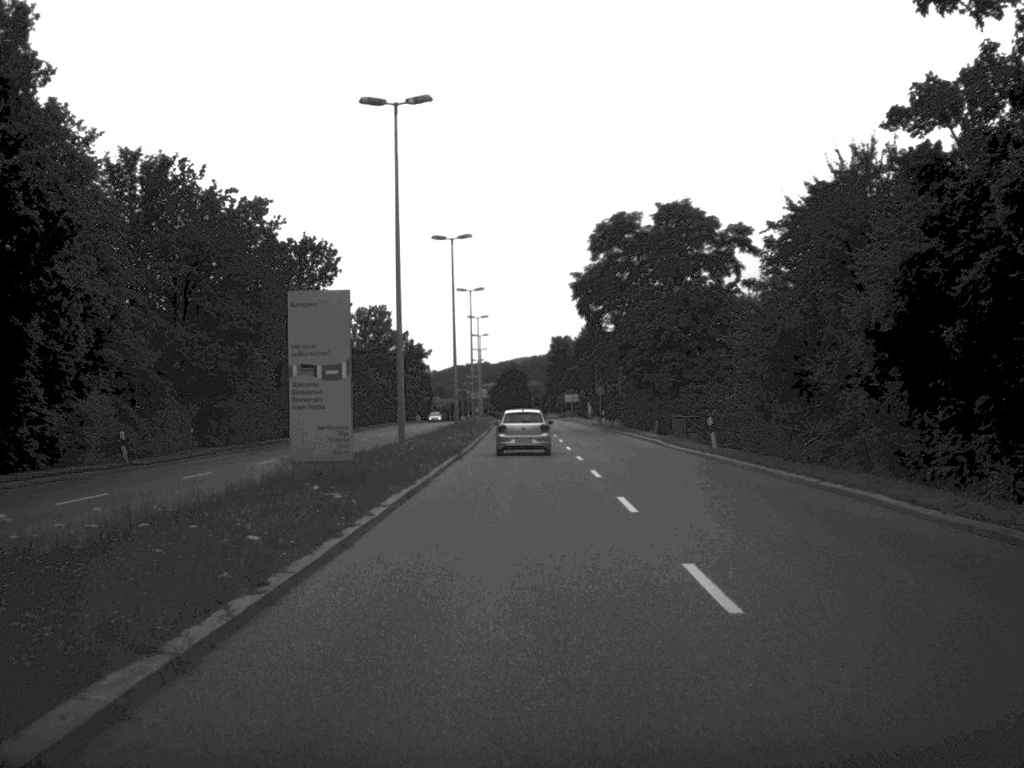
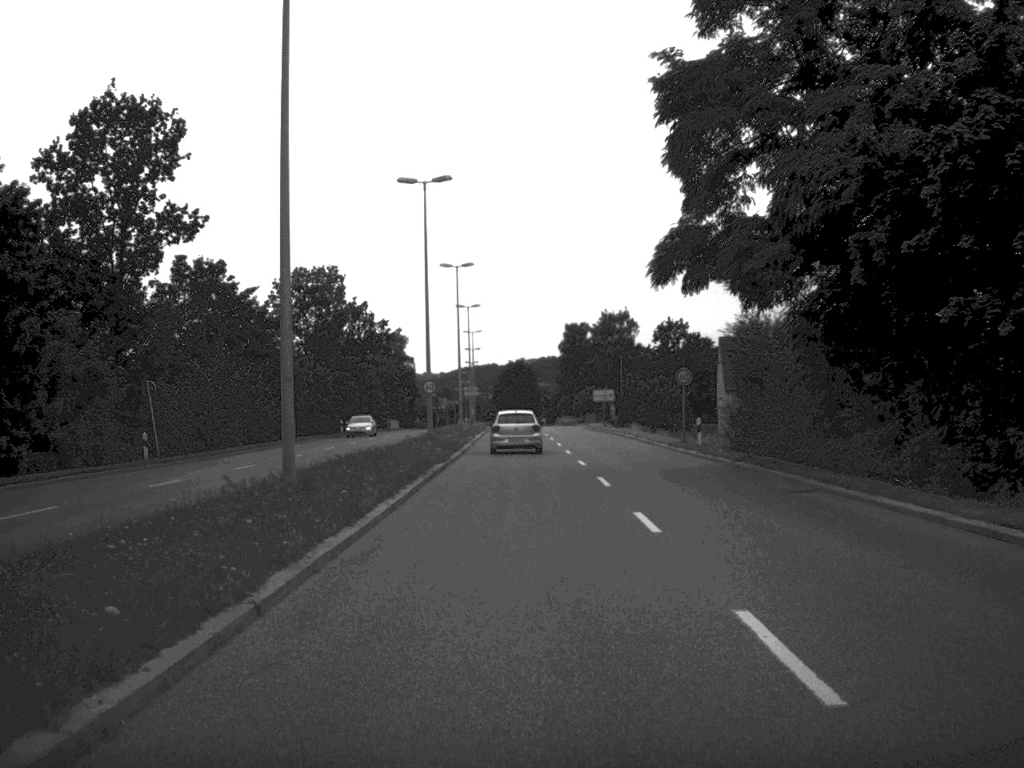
(-0.1, +46.9) m; -1°
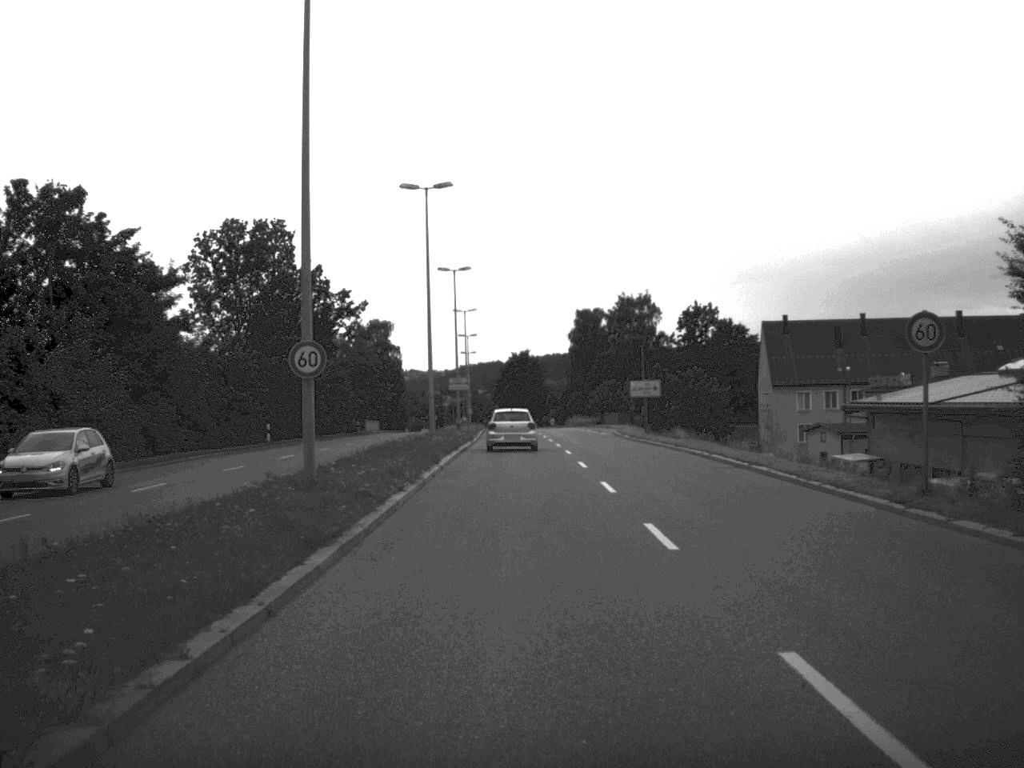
(-0.1, +27.9) m; 0°
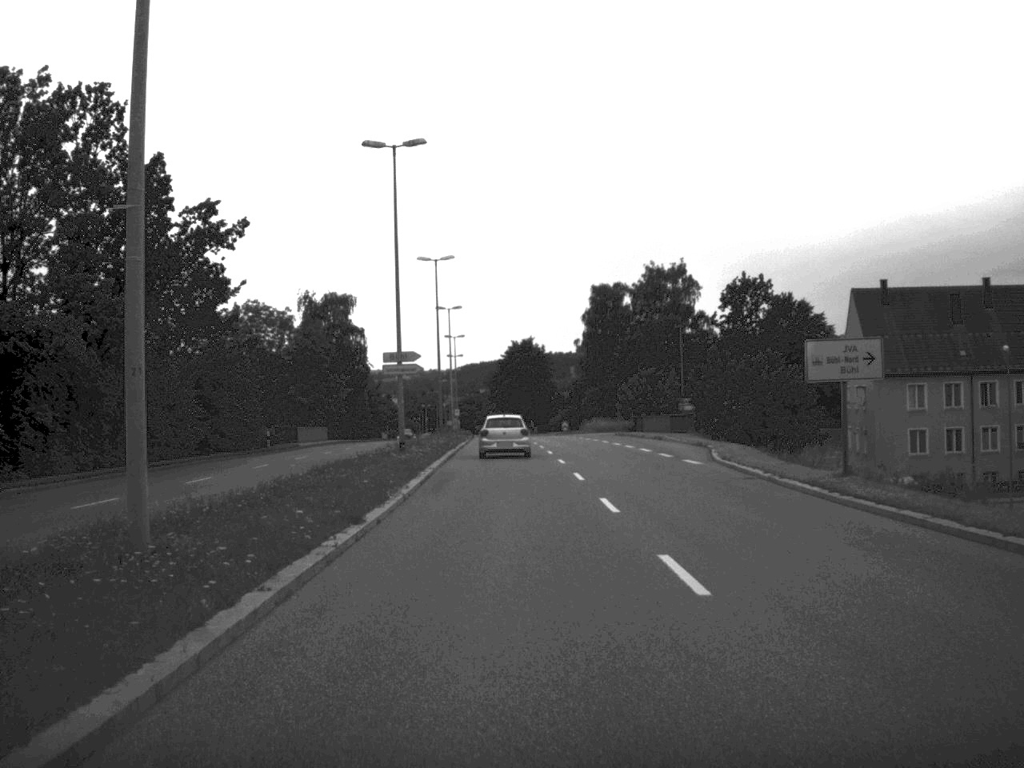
(-0.2, +38.6) m; 0°
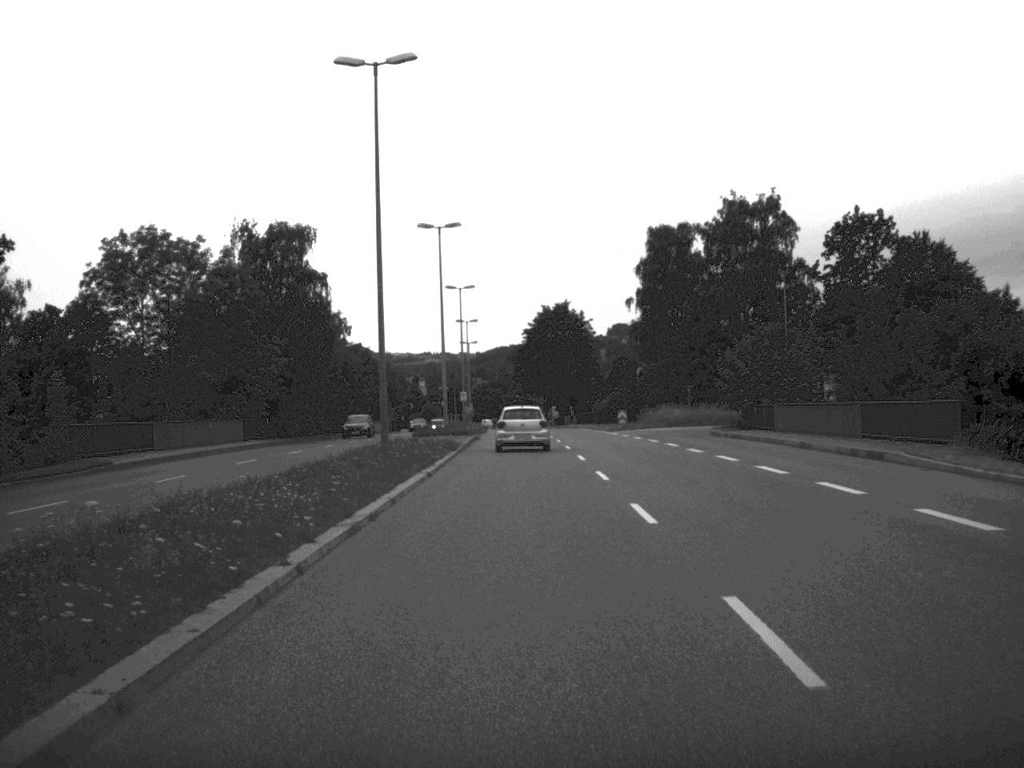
(-0.5, +39.0) m; -2°
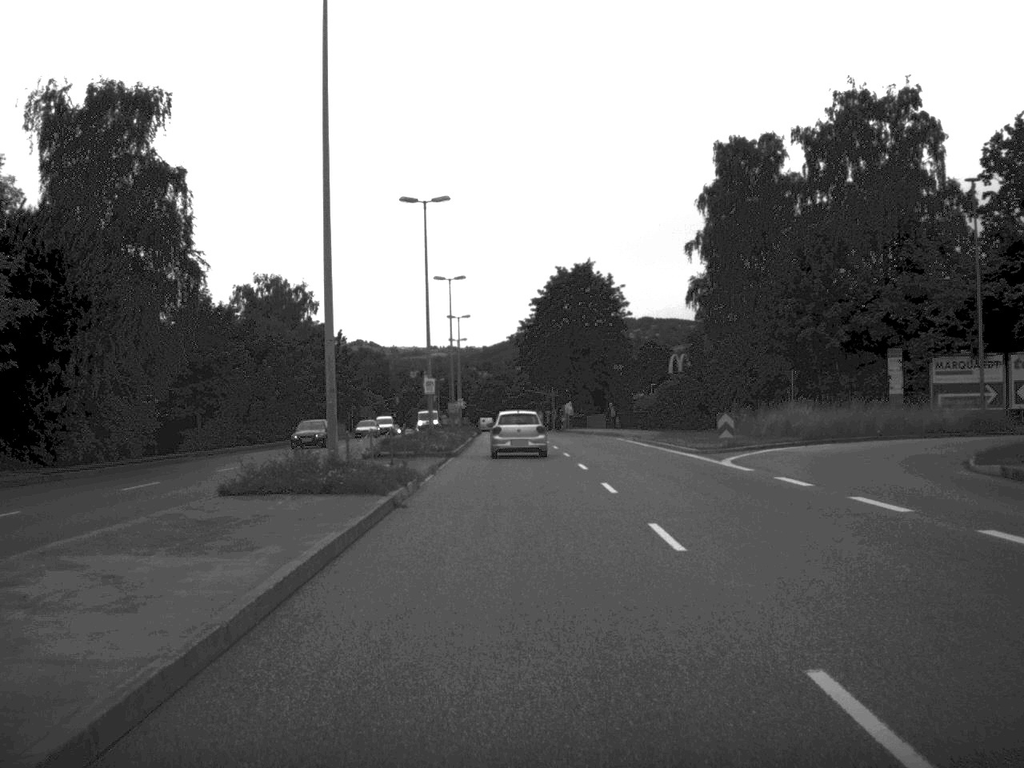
(-0.2, +37.6) m; 0°
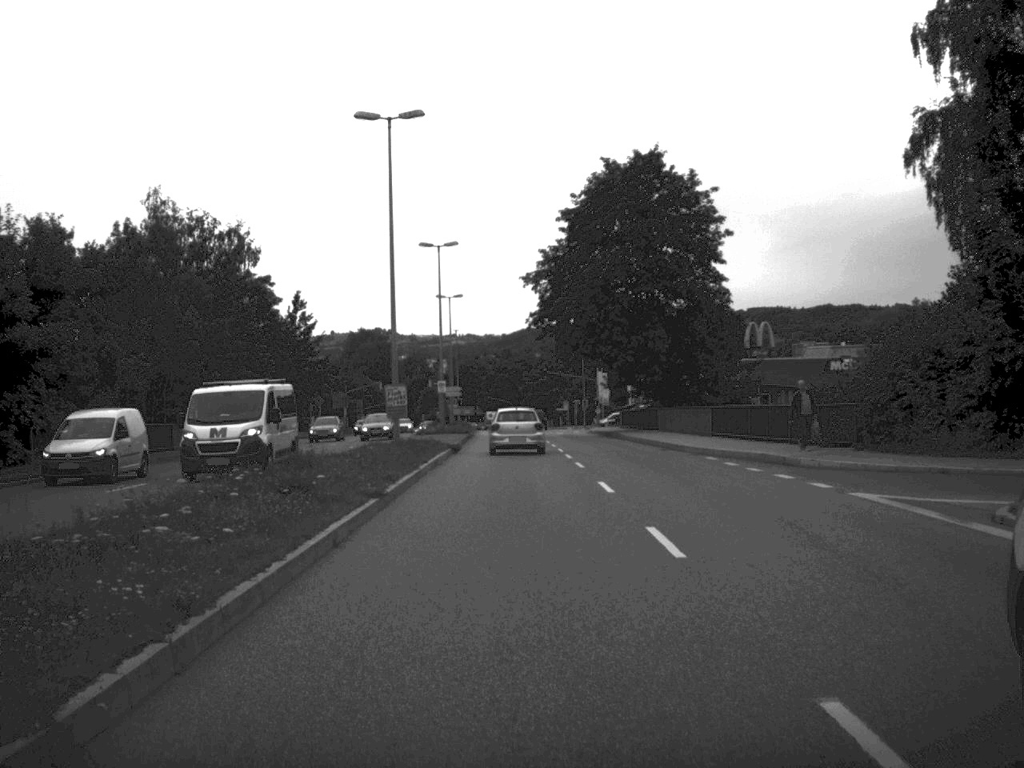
(-0.4, +44.8) m; -1°
